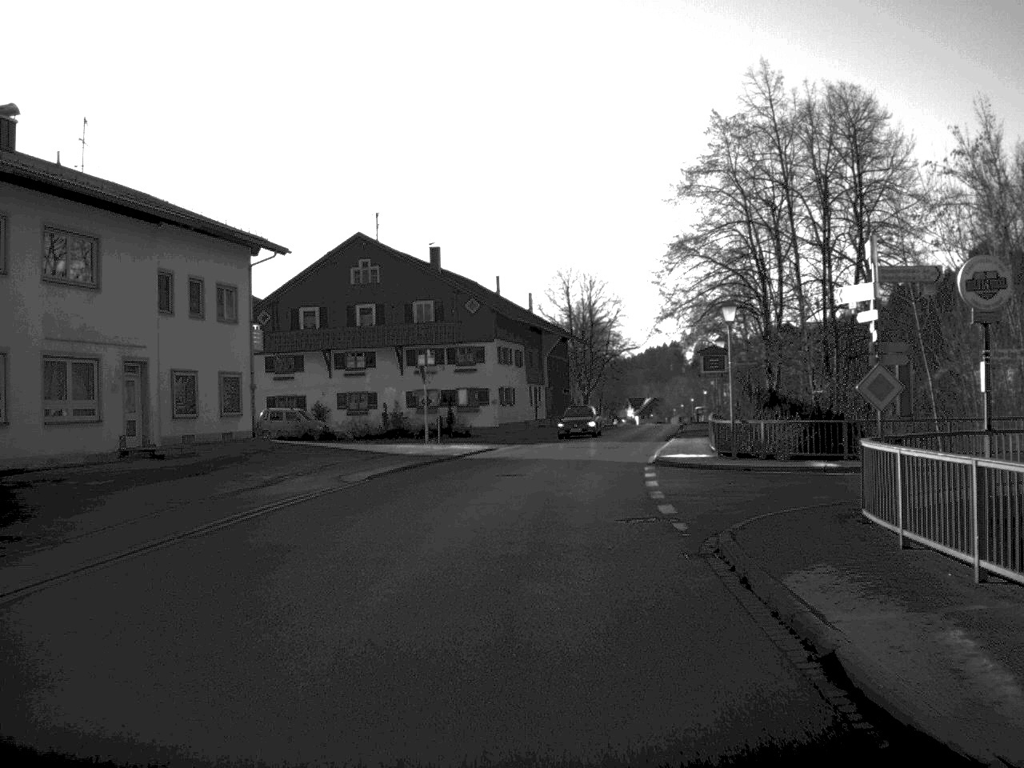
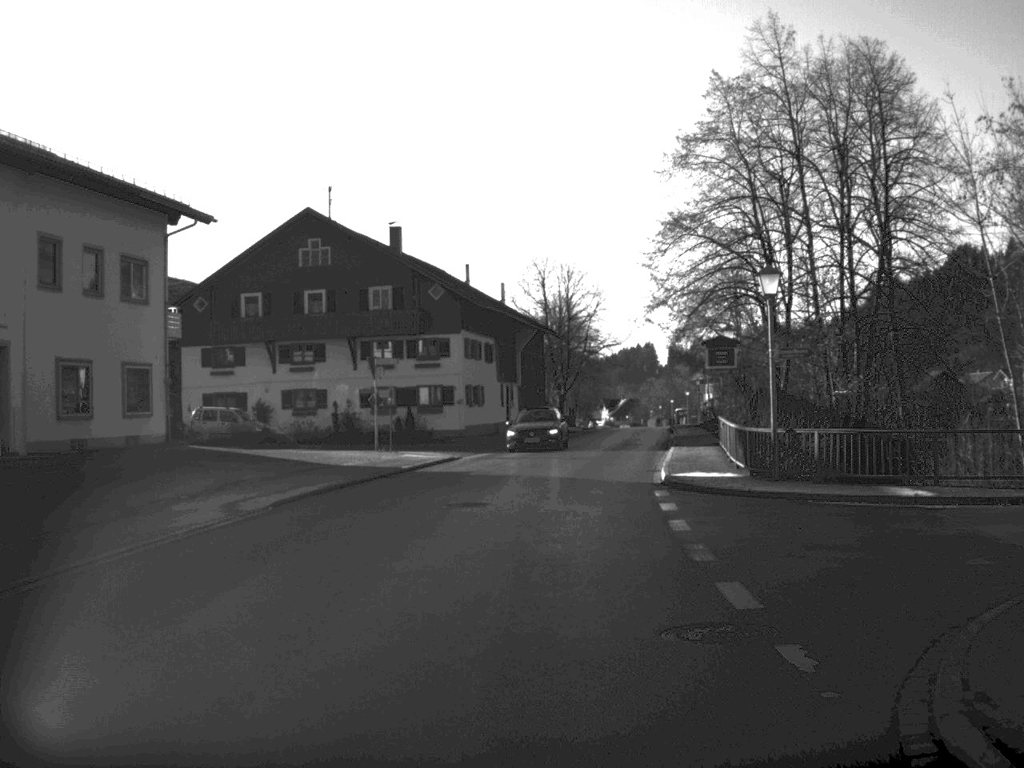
(+0.1, +8.3) m; +1°
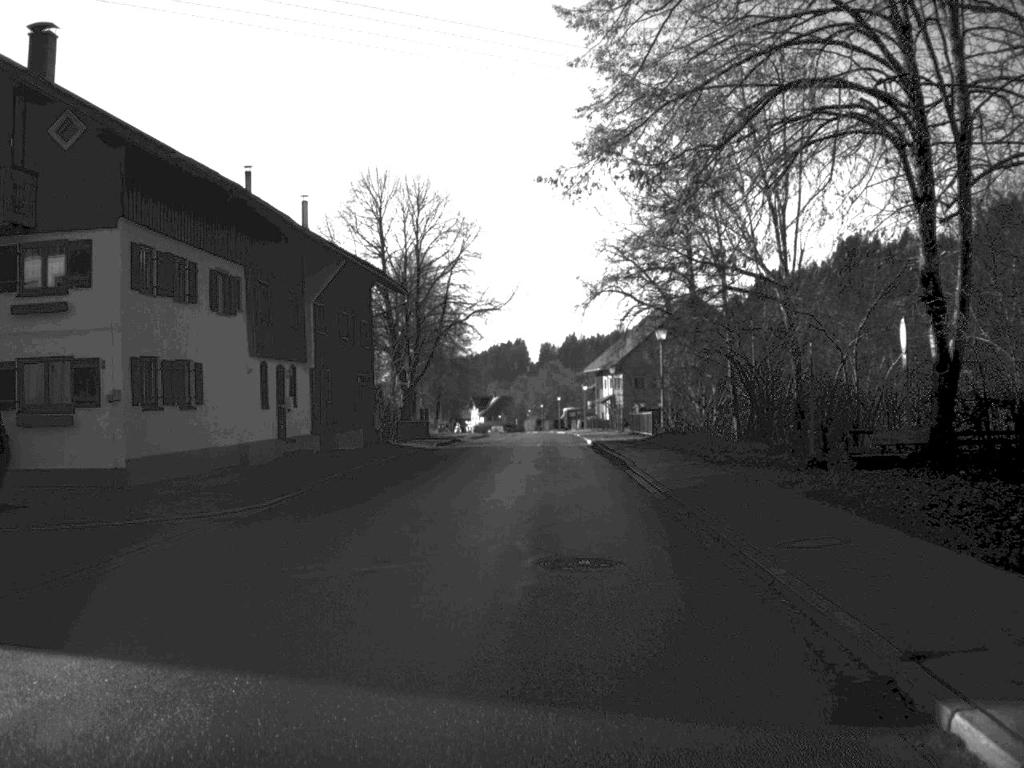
(+2.0, +35.2) m; +6°
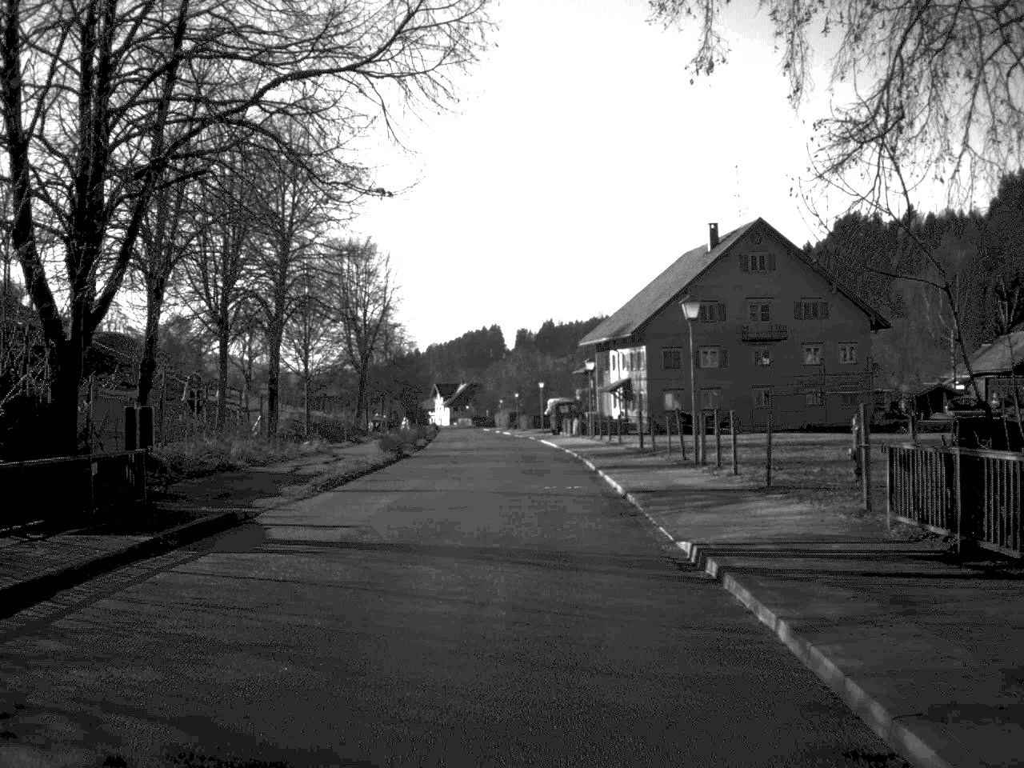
(+0.6, +44.8) m; +1°
